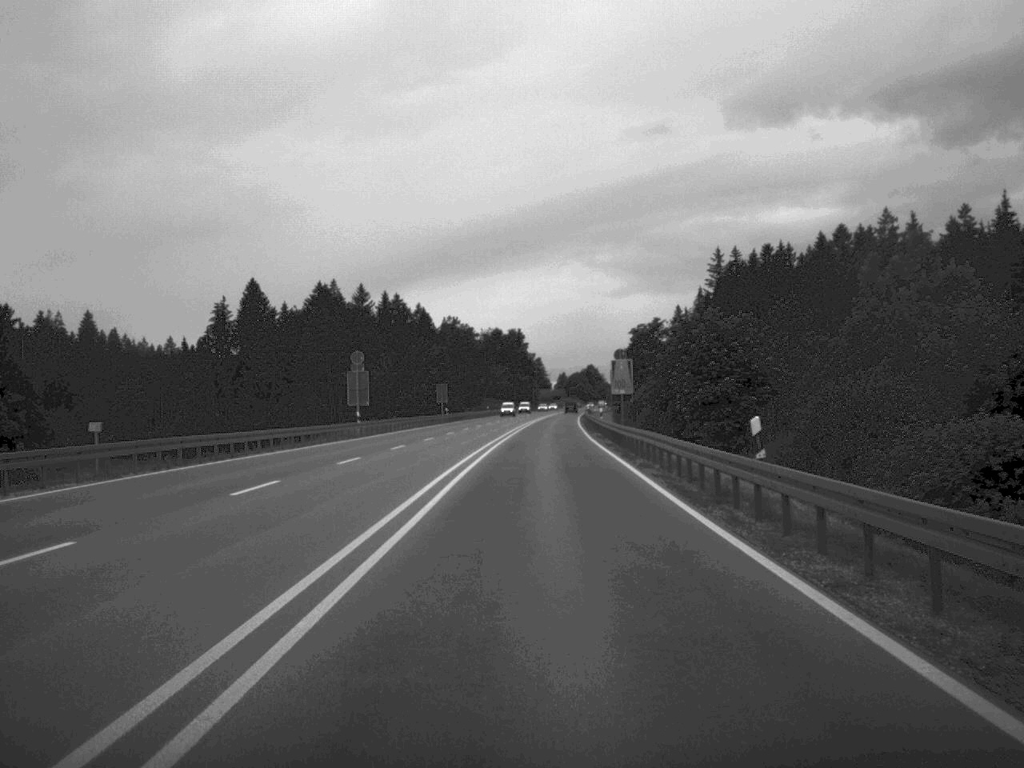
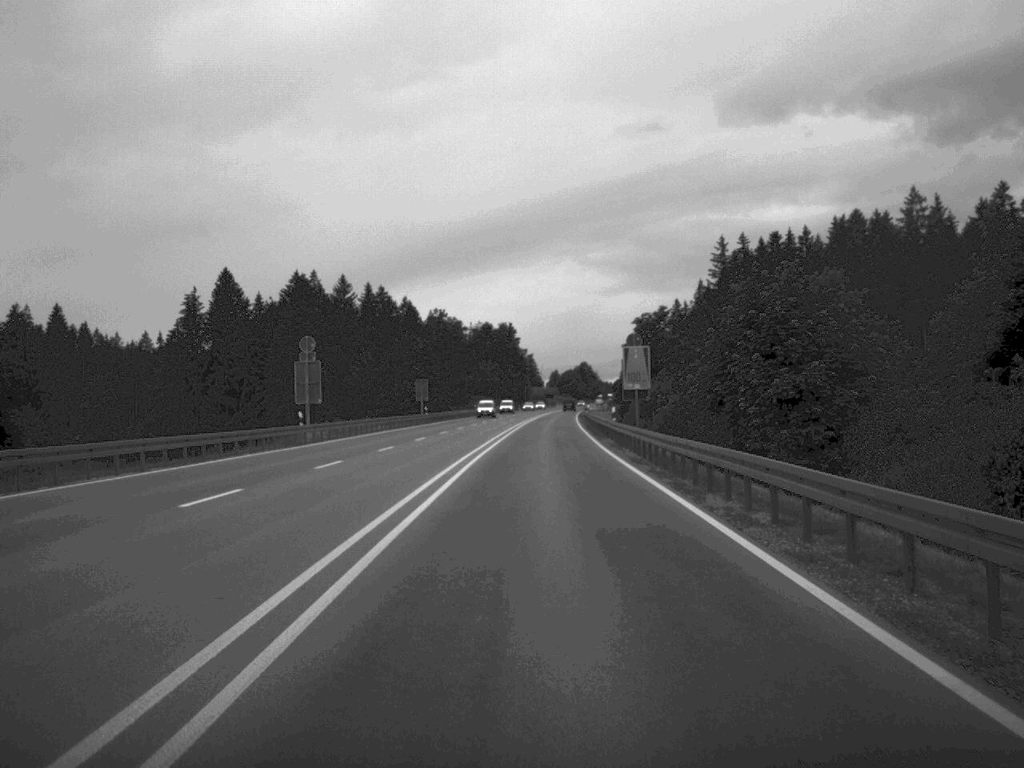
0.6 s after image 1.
(0.0, +15.1) m; 0°
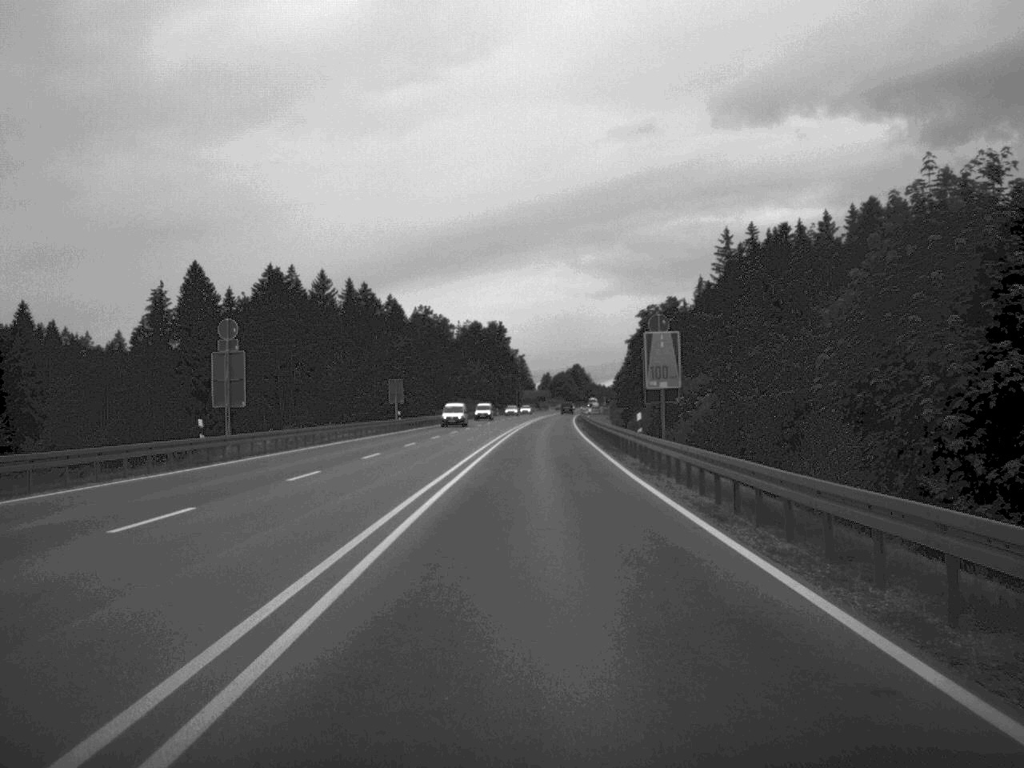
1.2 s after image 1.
(0.0, +15.0) m; 0°
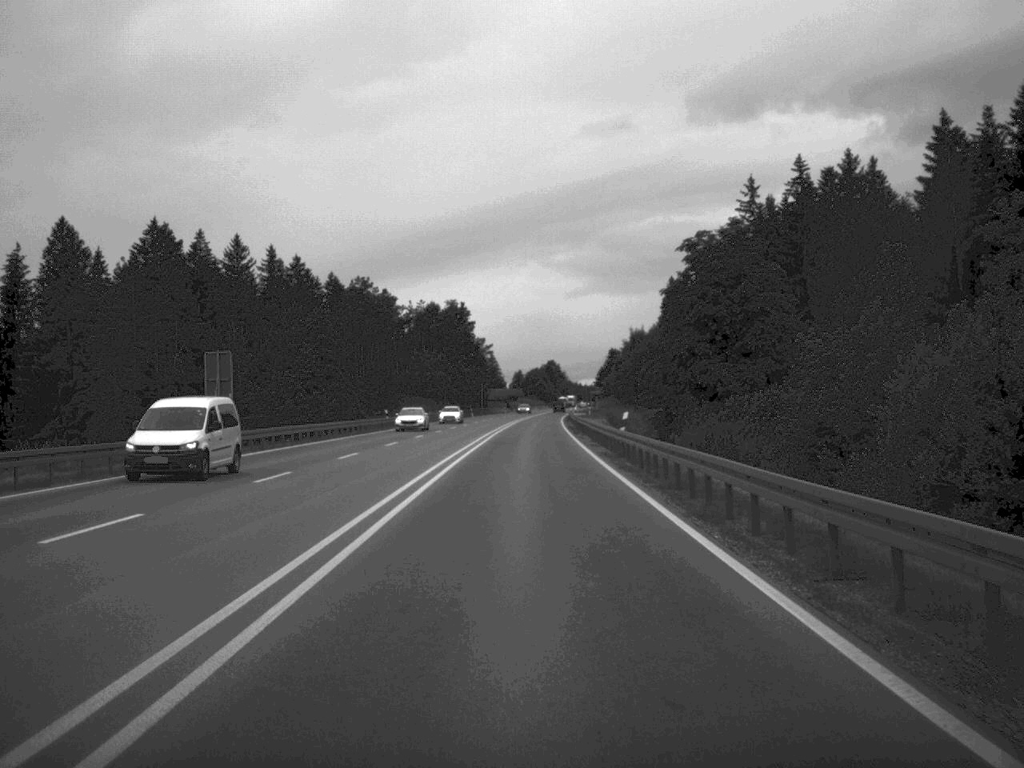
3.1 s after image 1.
(+0.5, +49.0) m; +1°
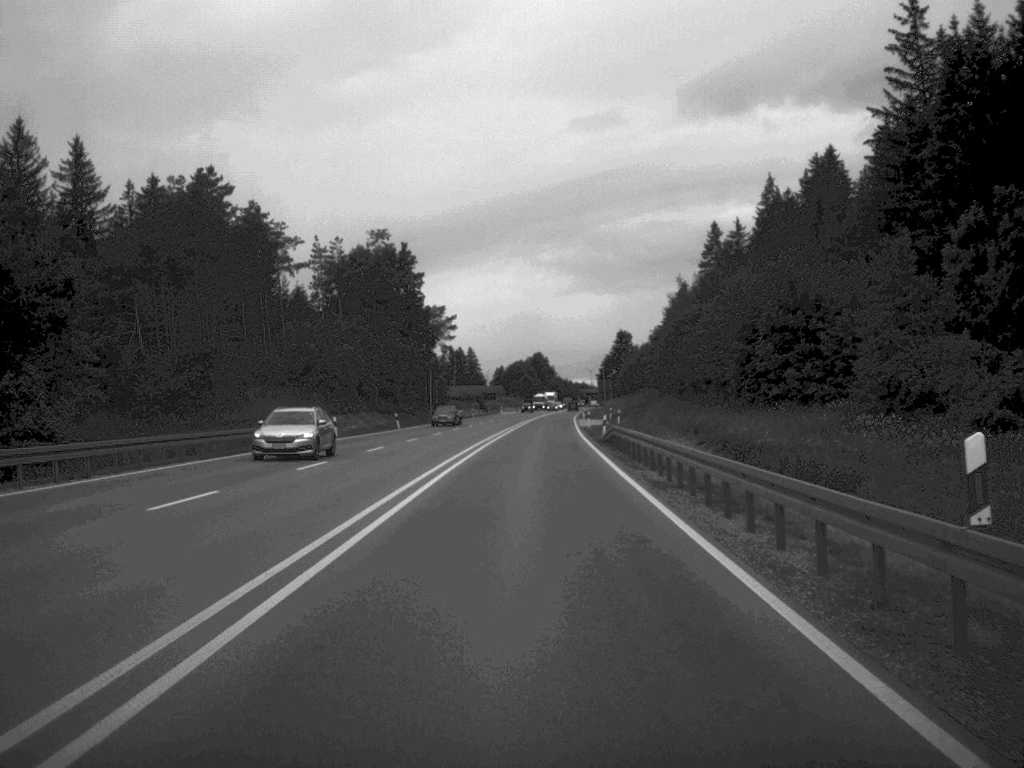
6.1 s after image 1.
(+0.4, +78.7) m; +1°
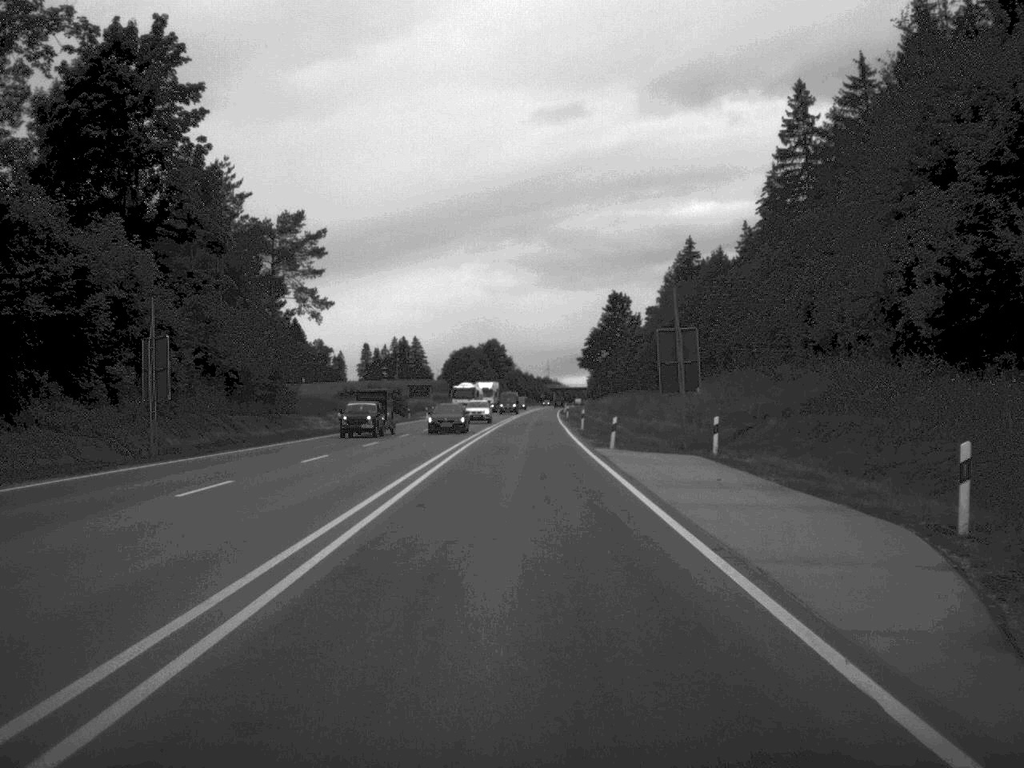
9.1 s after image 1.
(+1.2, +80.7) m; +2°
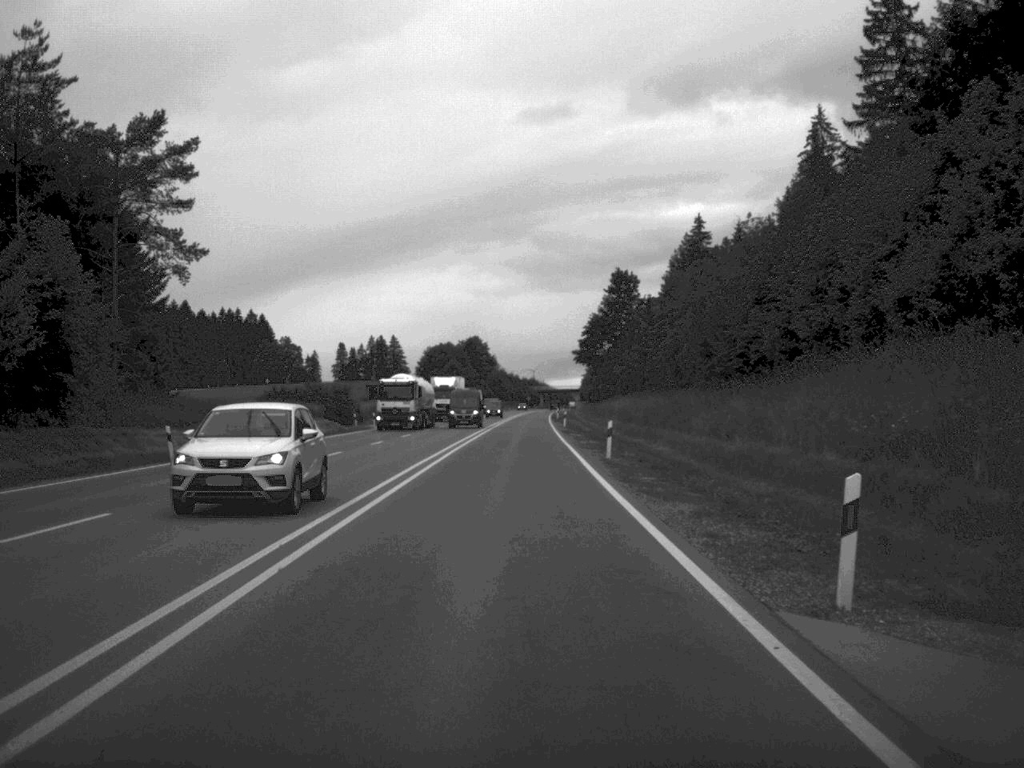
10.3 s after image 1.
(+0.2, +30.5) m; +1°
